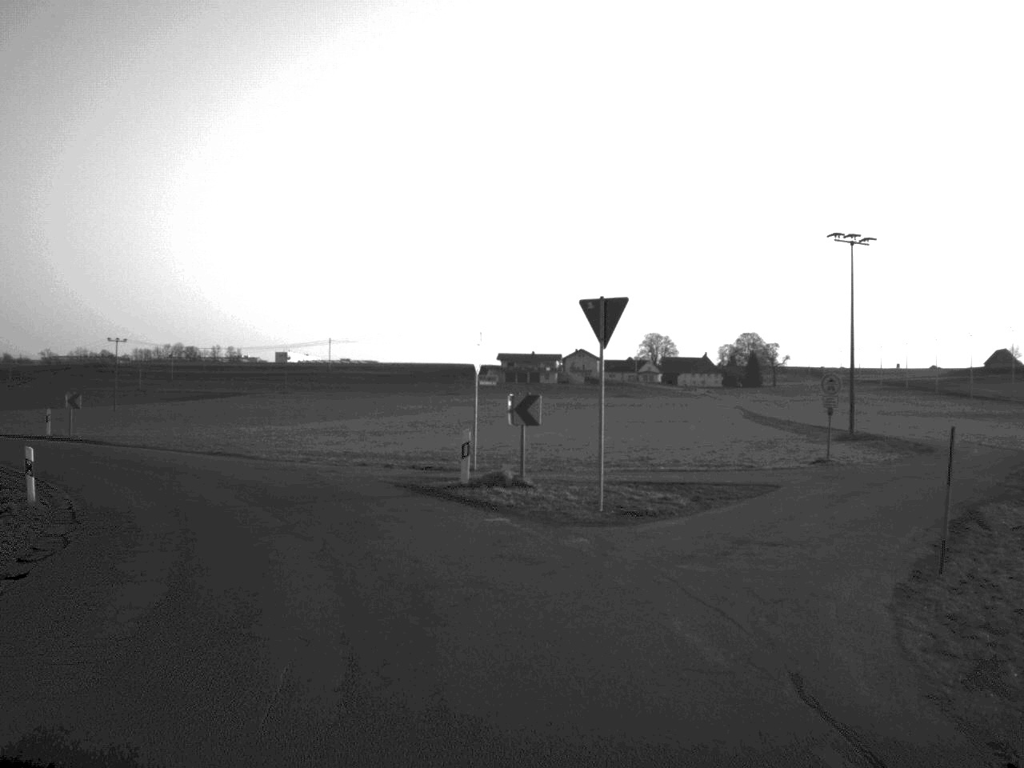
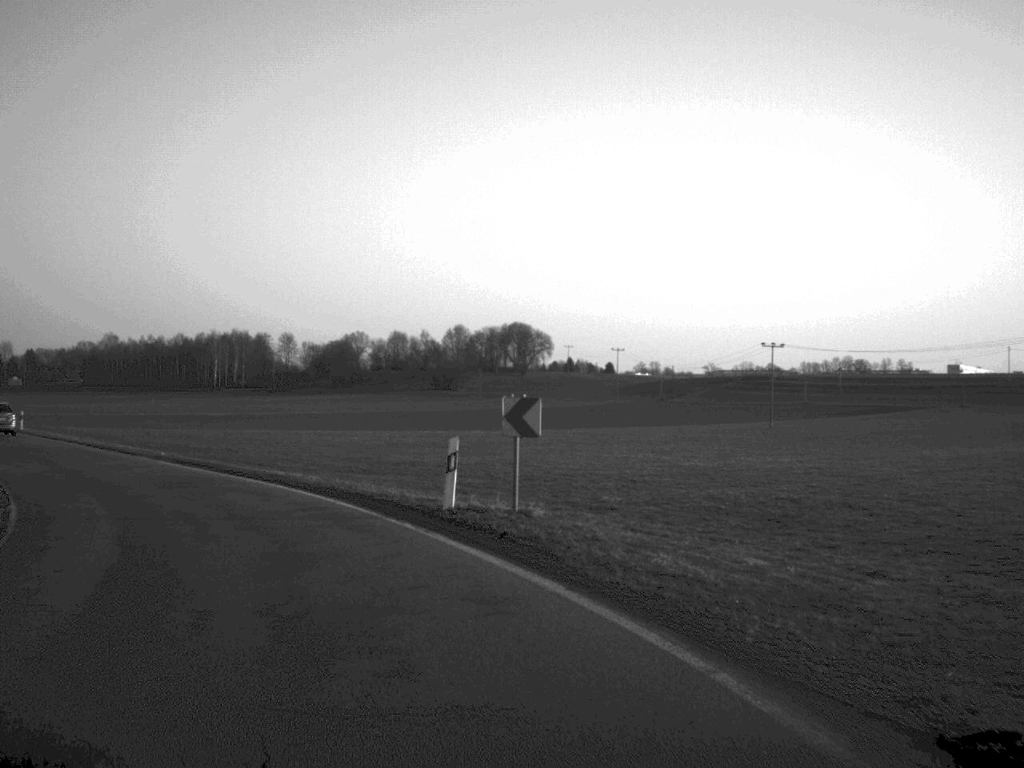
(-6.6, +28.0) m; -30°
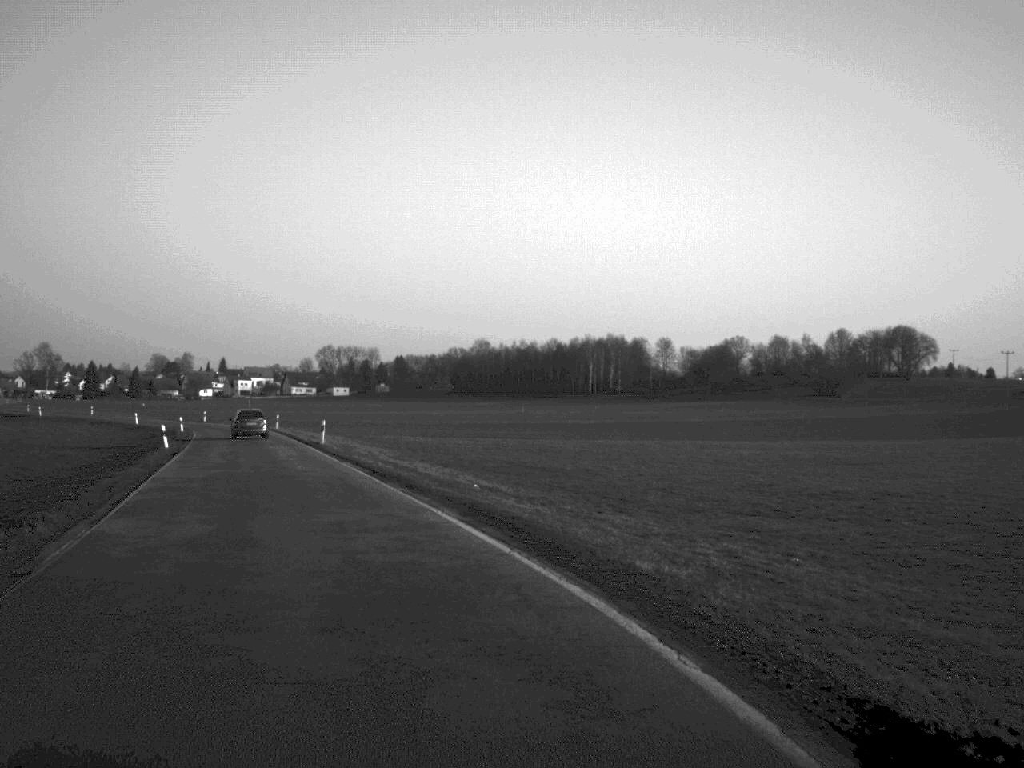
(-2.1, +13.8) m; -17°
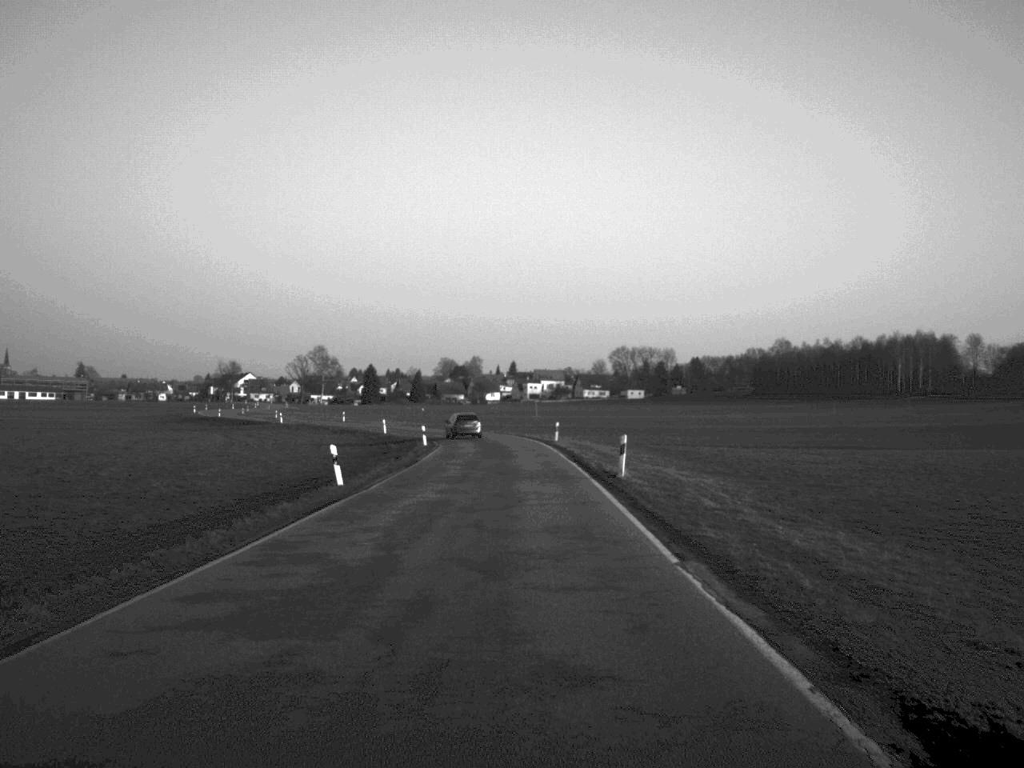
(-3.4, +22.7) m; -13°
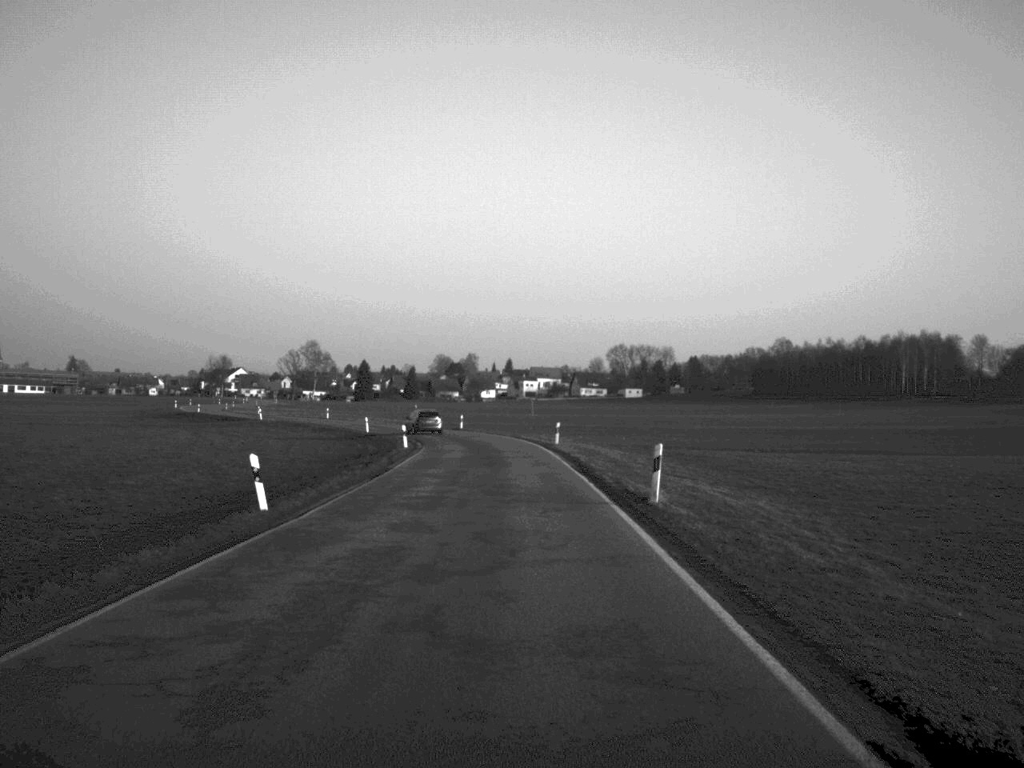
(0.0, +8.1) m; 0°
